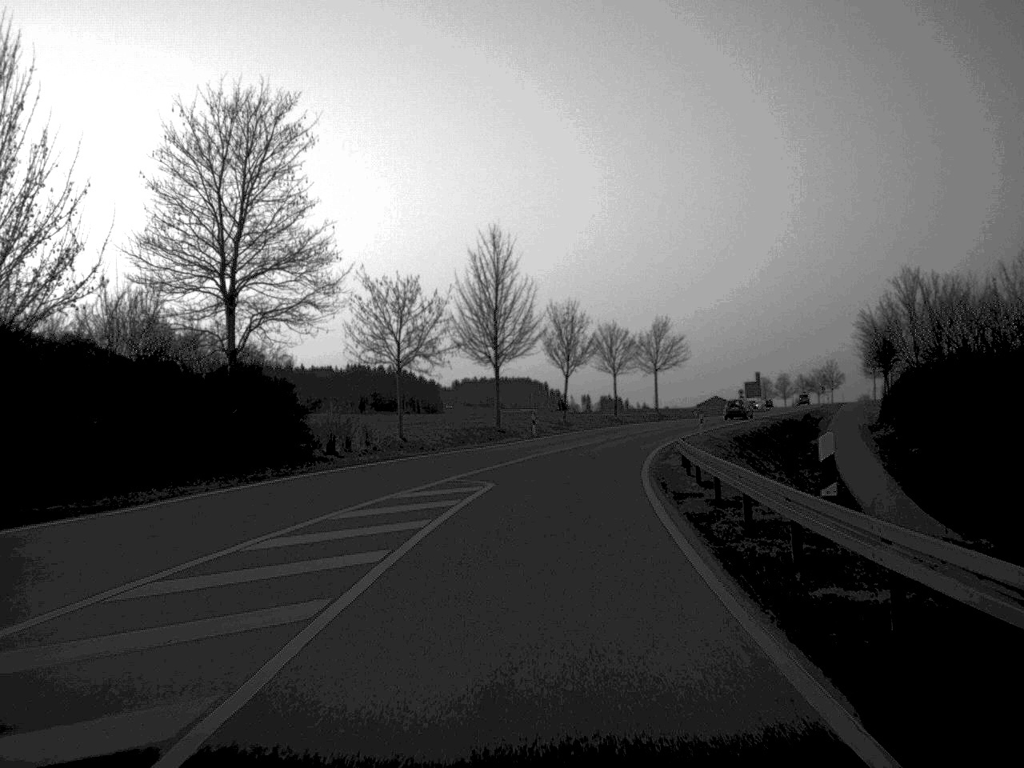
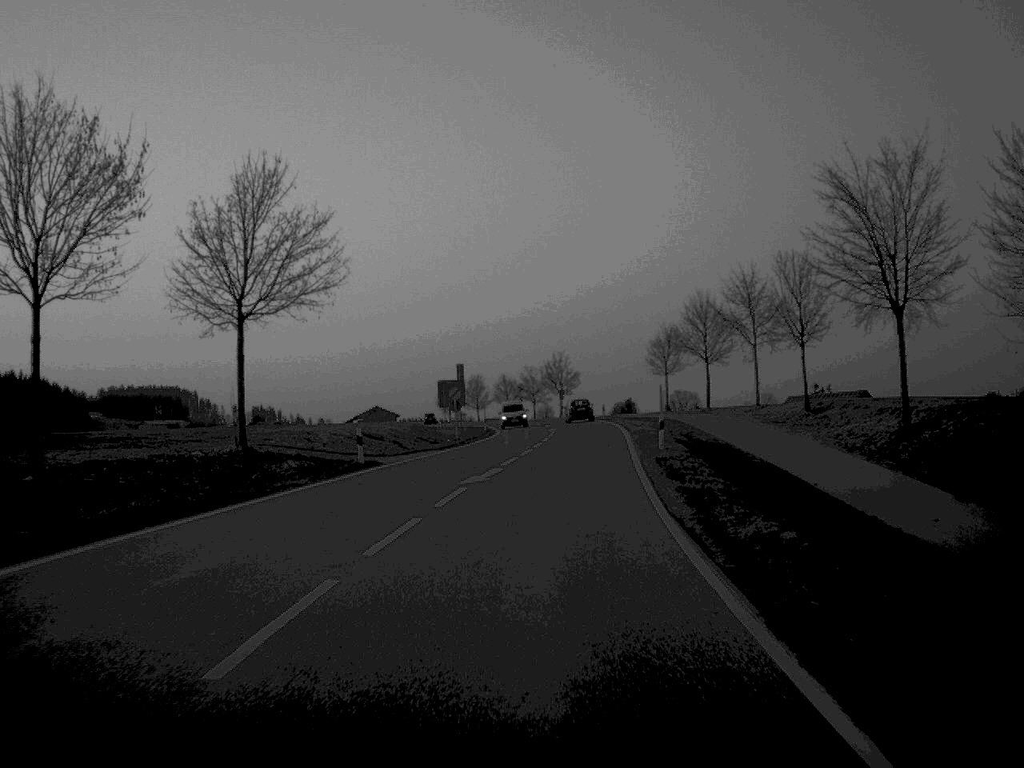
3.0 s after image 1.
(+9.5, +73.3) m; +16°
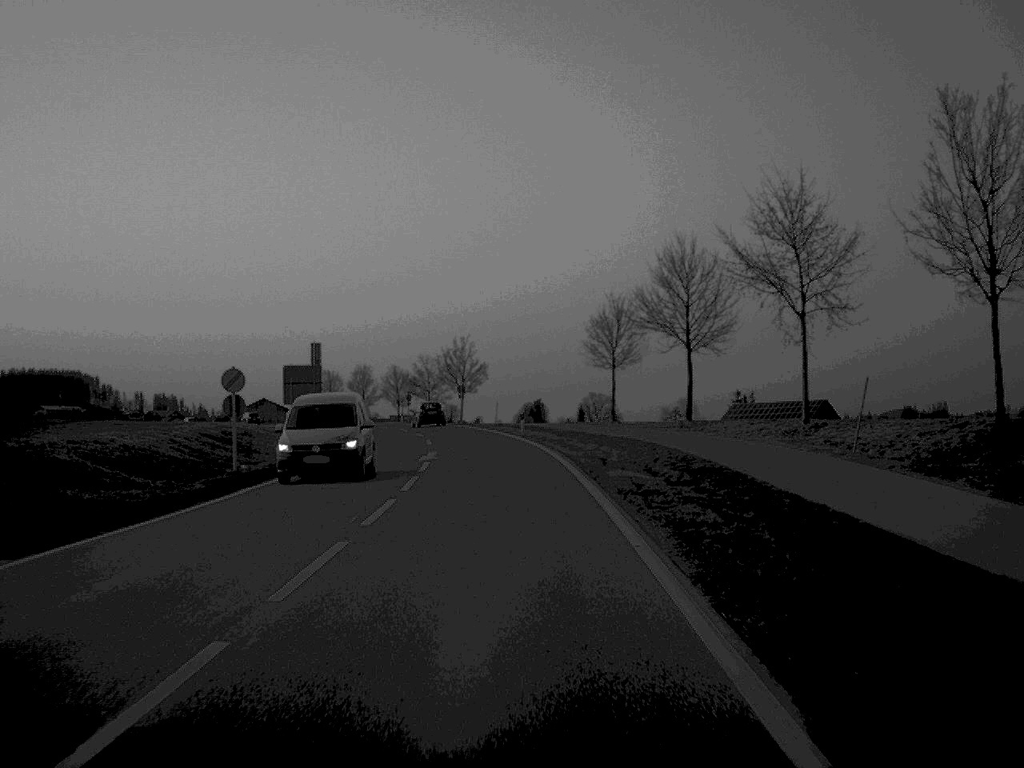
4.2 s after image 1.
(+1.4, +31.9) m; +4°
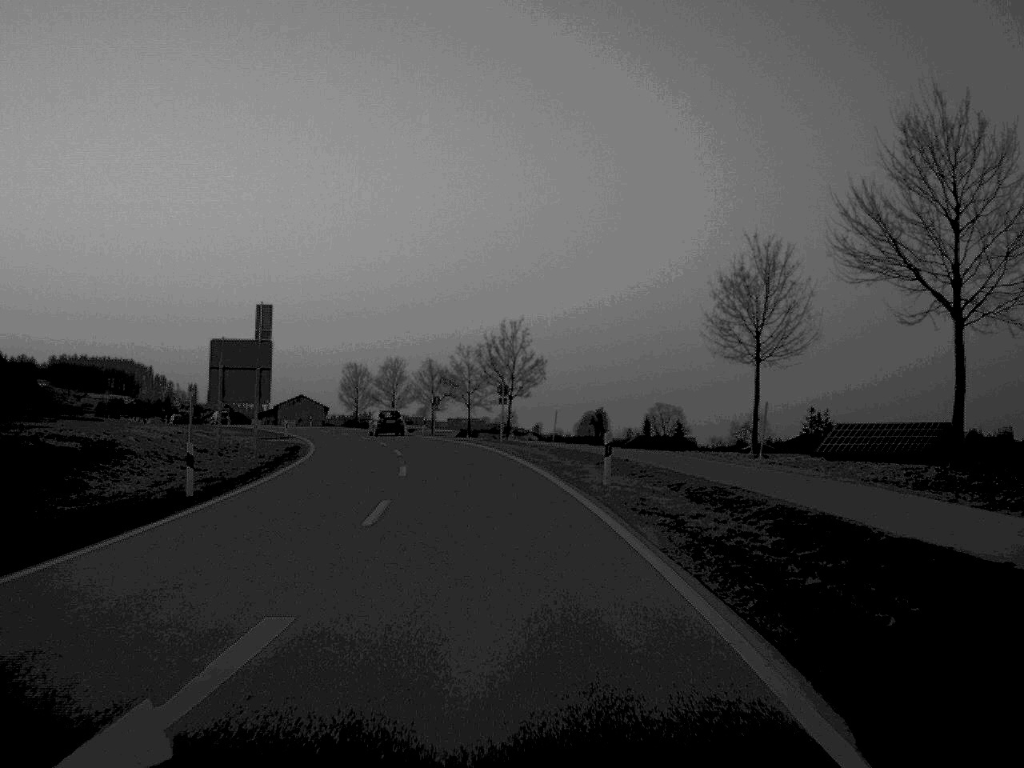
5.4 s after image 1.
(-0.5, +28.7) m; -3°
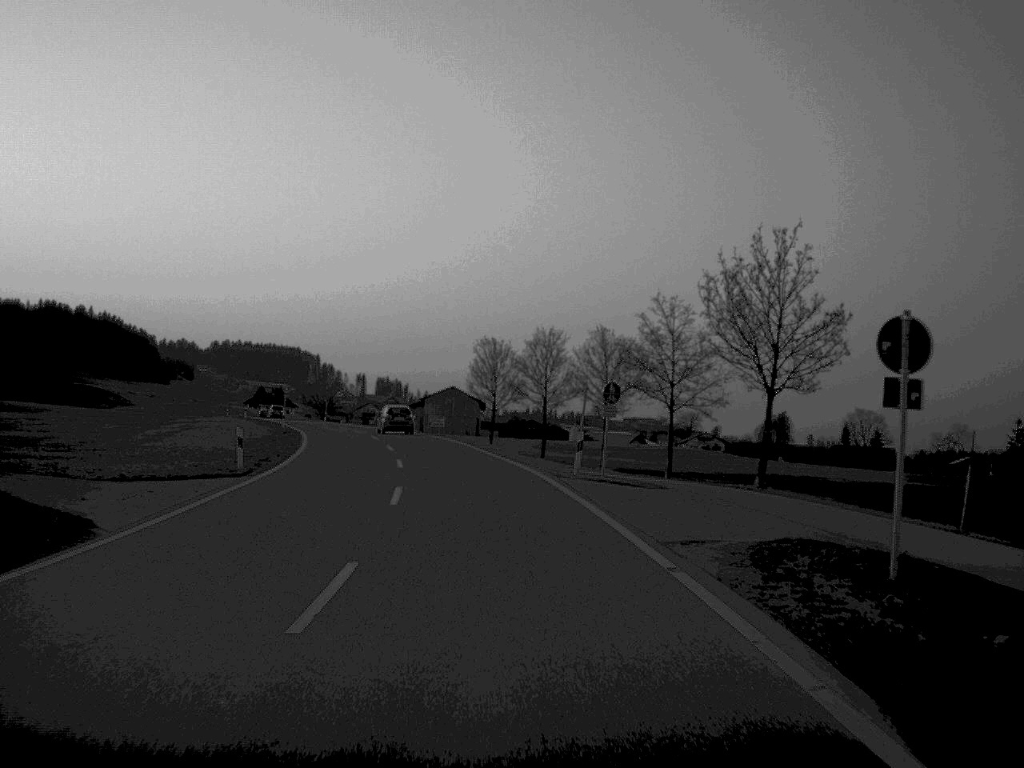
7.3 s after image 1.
(-2.9, +44.5) m; -8°
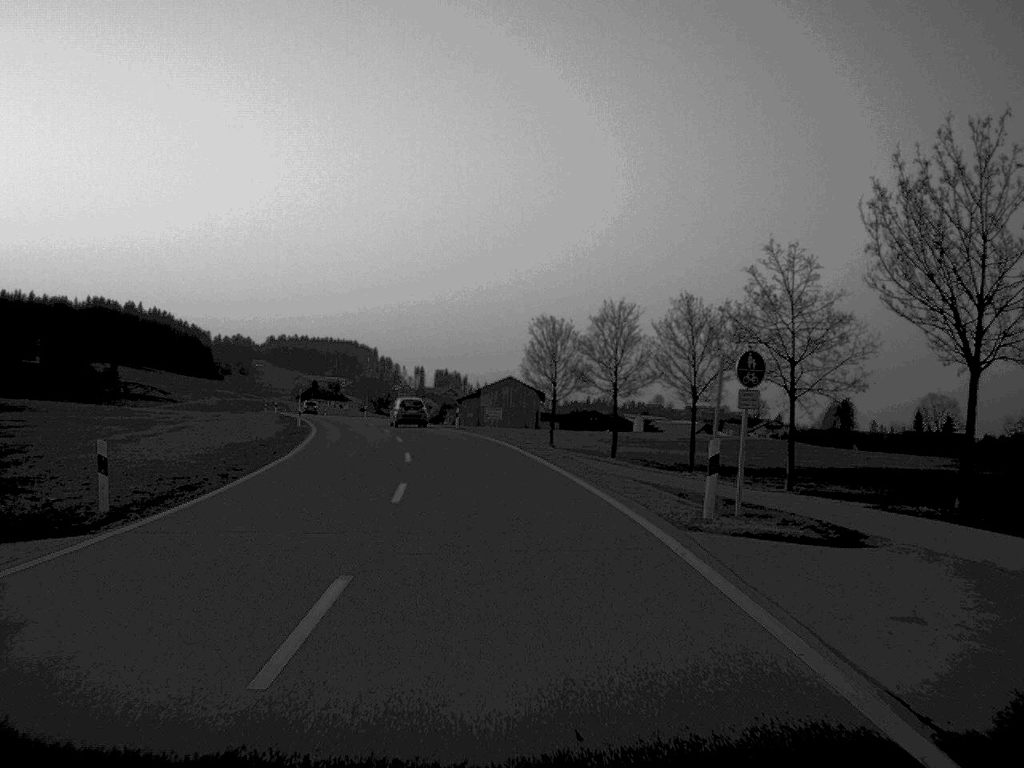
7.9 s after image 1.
(-0.3, +13.6) m; -3°
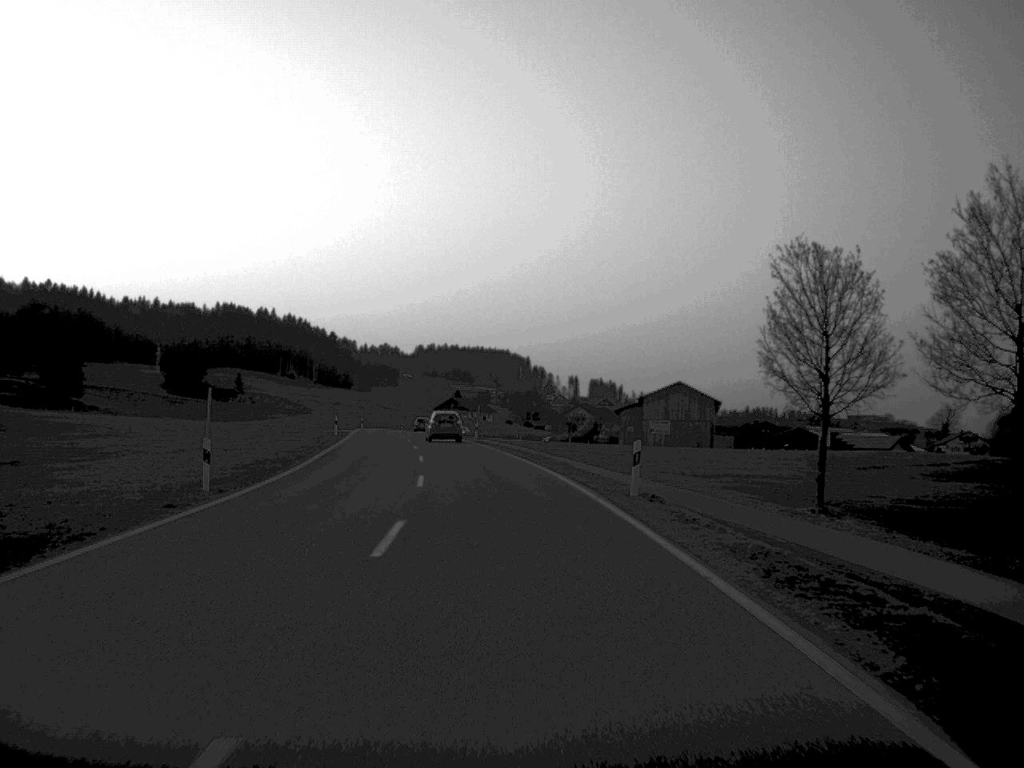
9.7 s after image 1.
(-2.5, +40.9) m; -7°
